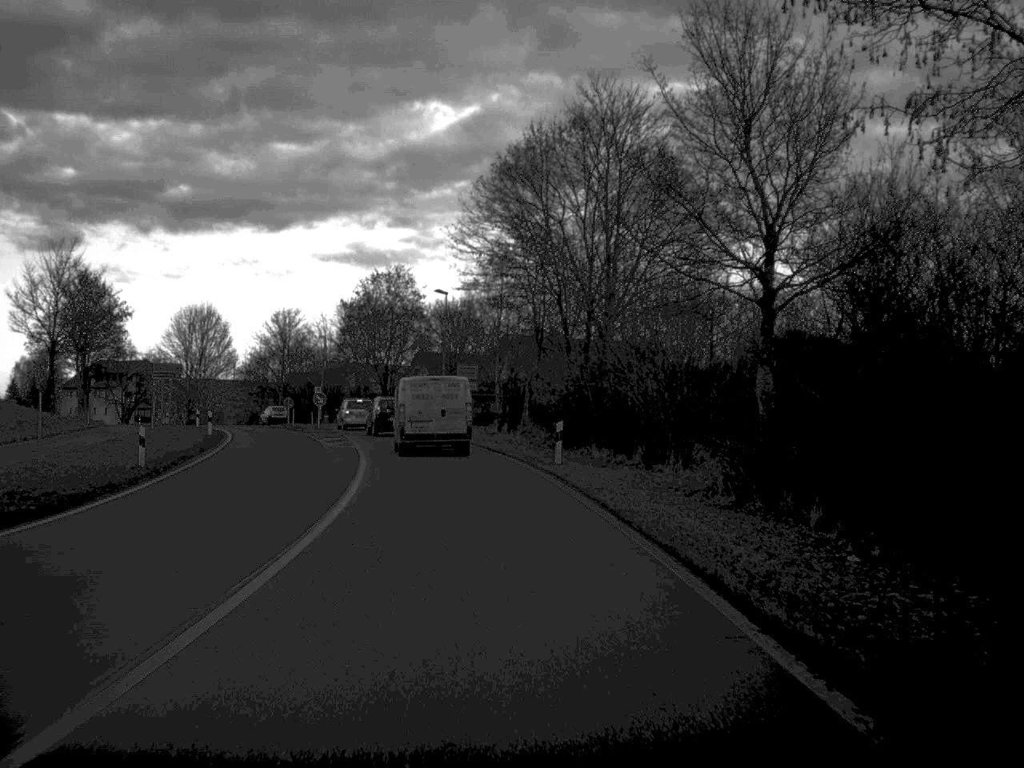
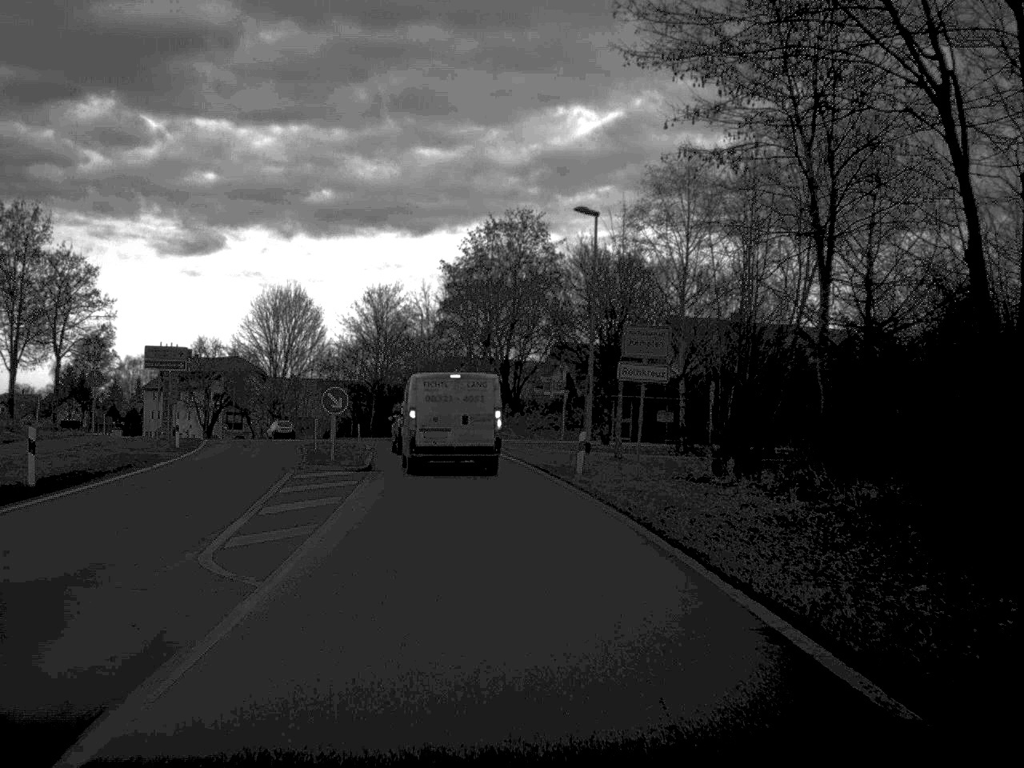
(-2.0, +31.5) m; -6°
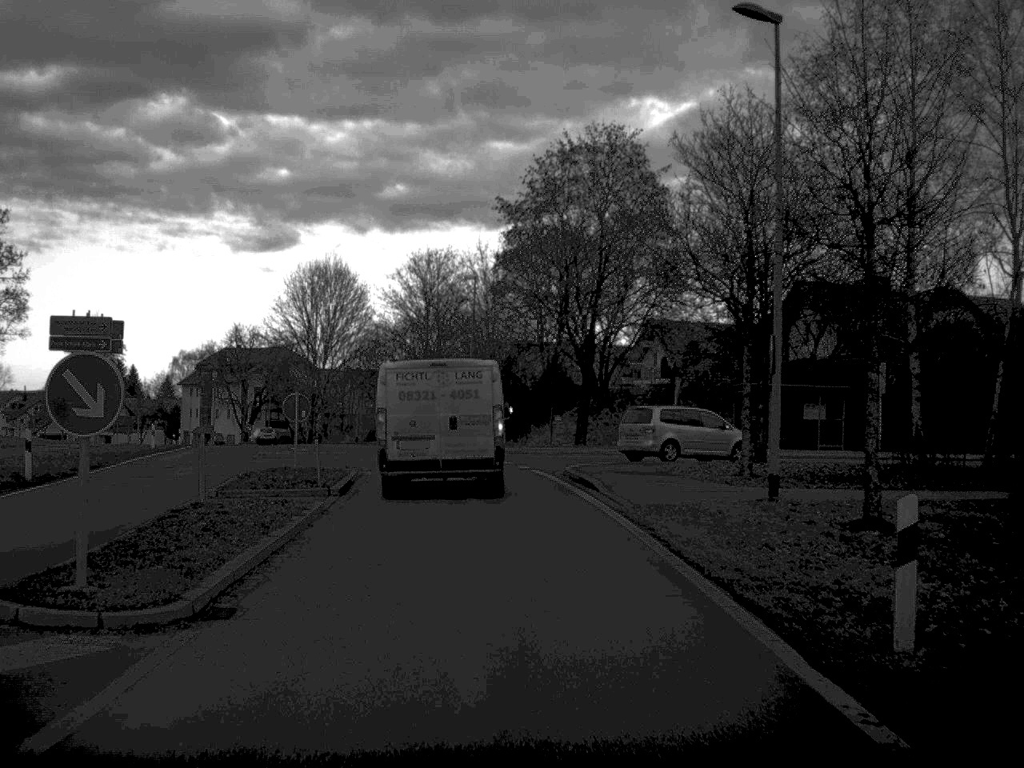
(-0.6, +20.3) m; -3°
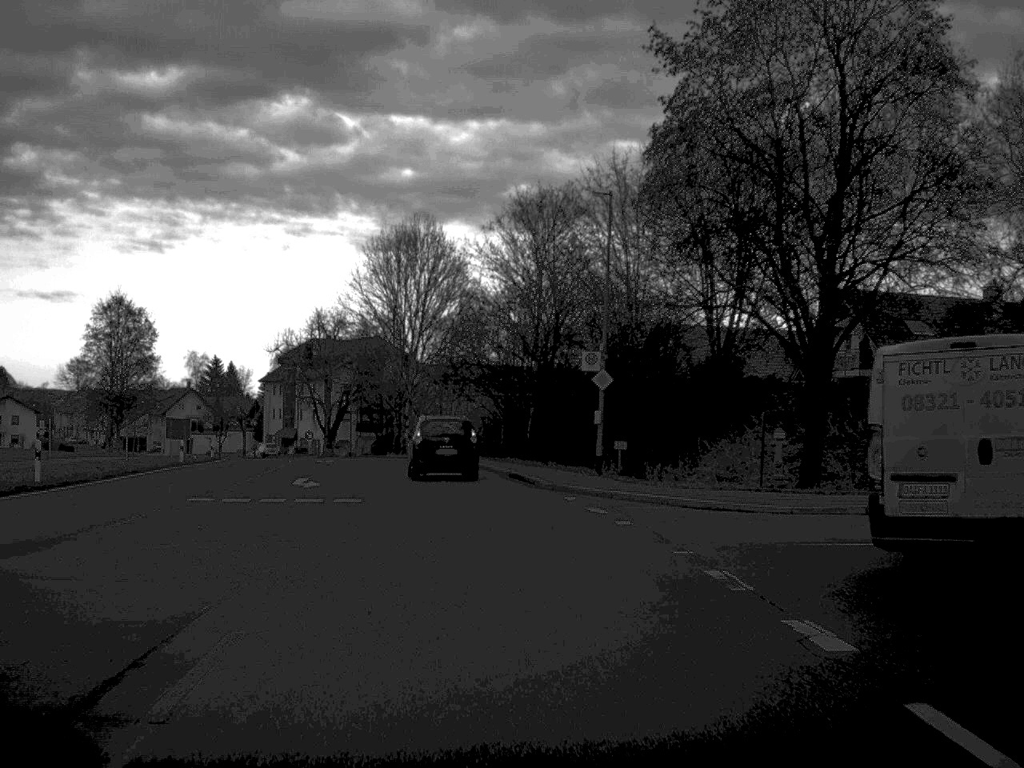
(-1.1, +23.4) m; -6°
